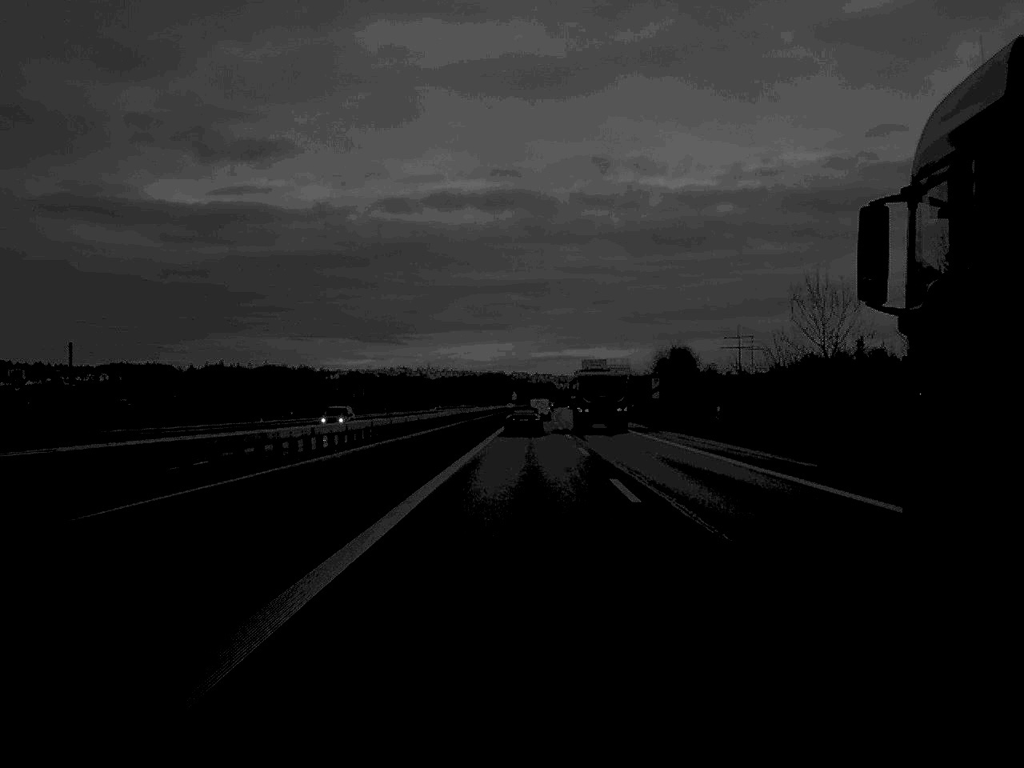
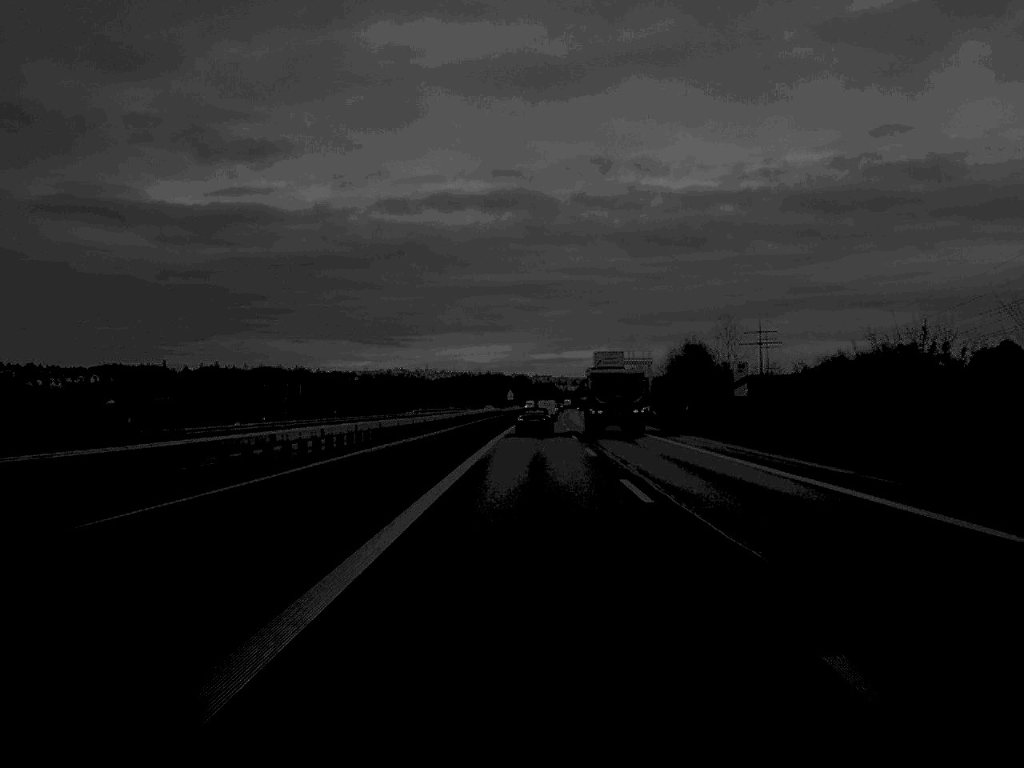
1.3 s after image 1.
(0.0, +36.5) m; 0°
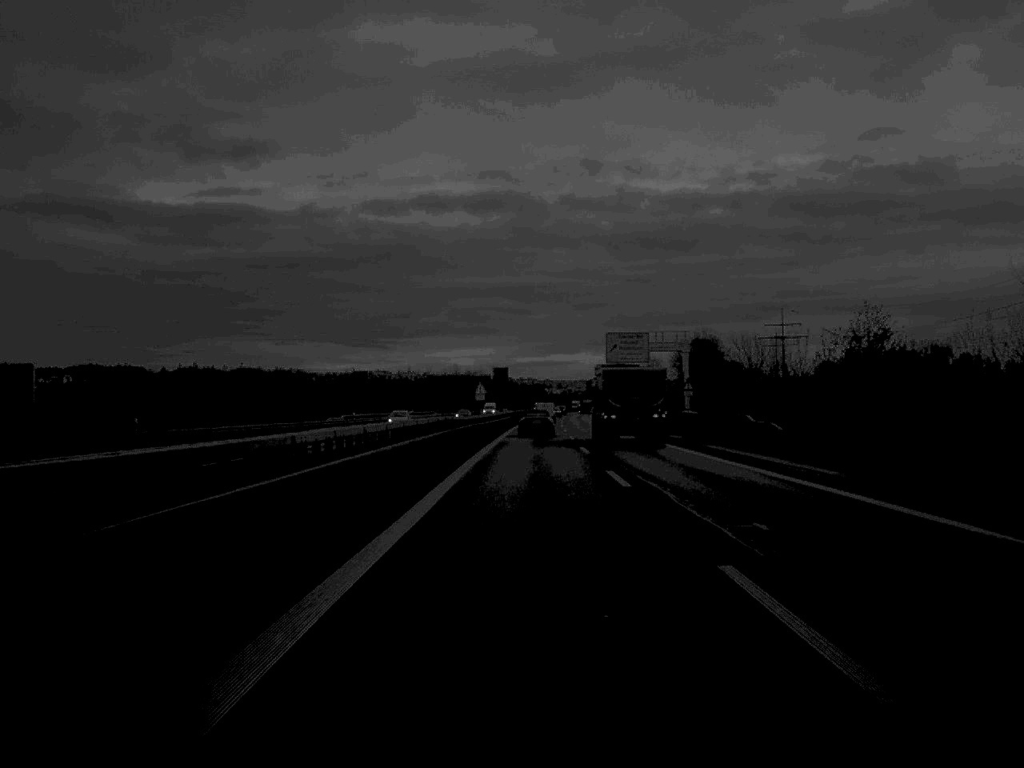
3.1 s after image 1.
(+0.2, +50.4) m; +1°
